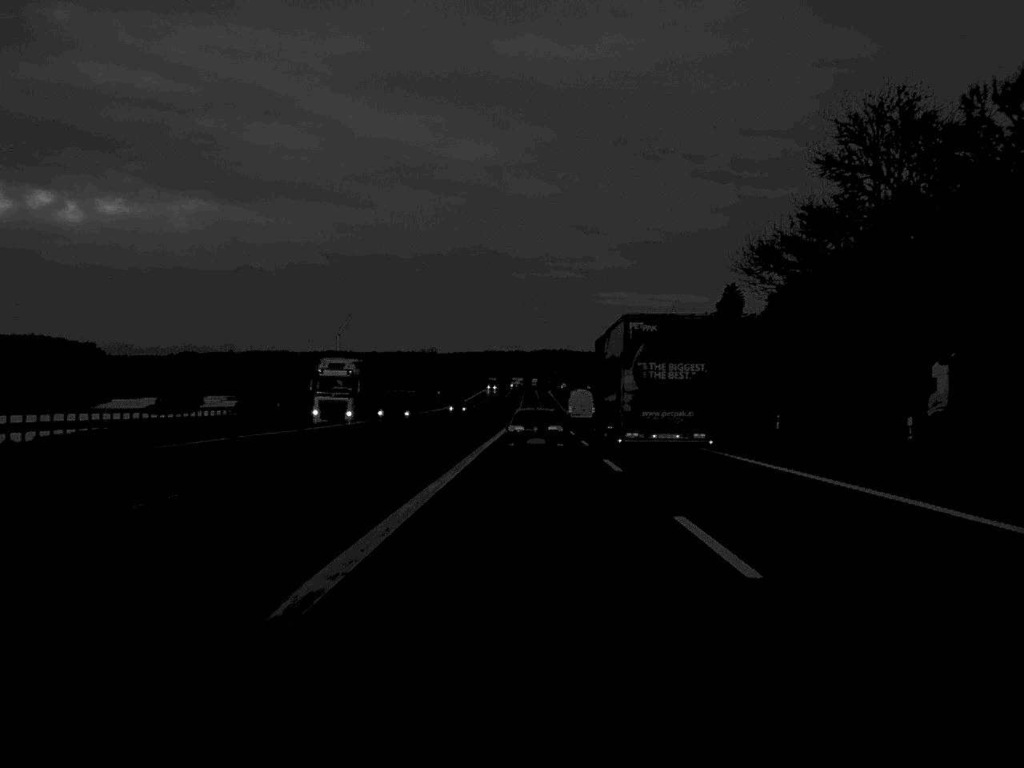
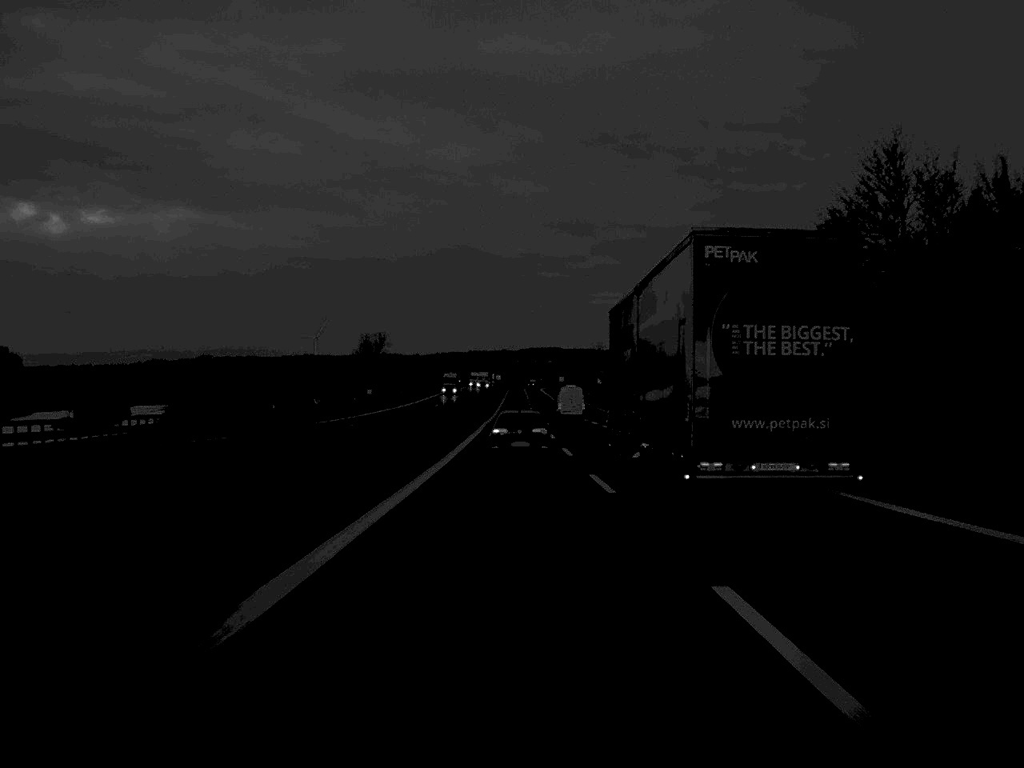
(+0.9, +96.8) m; +1°
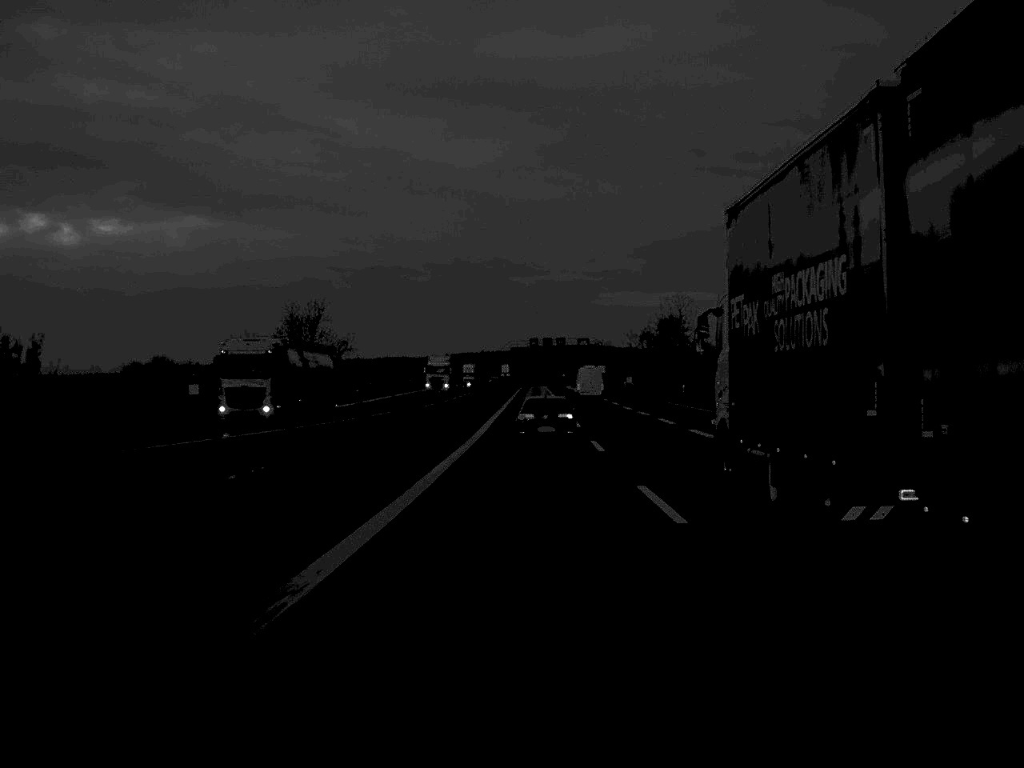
(-0.8, +94.8) m; -1°
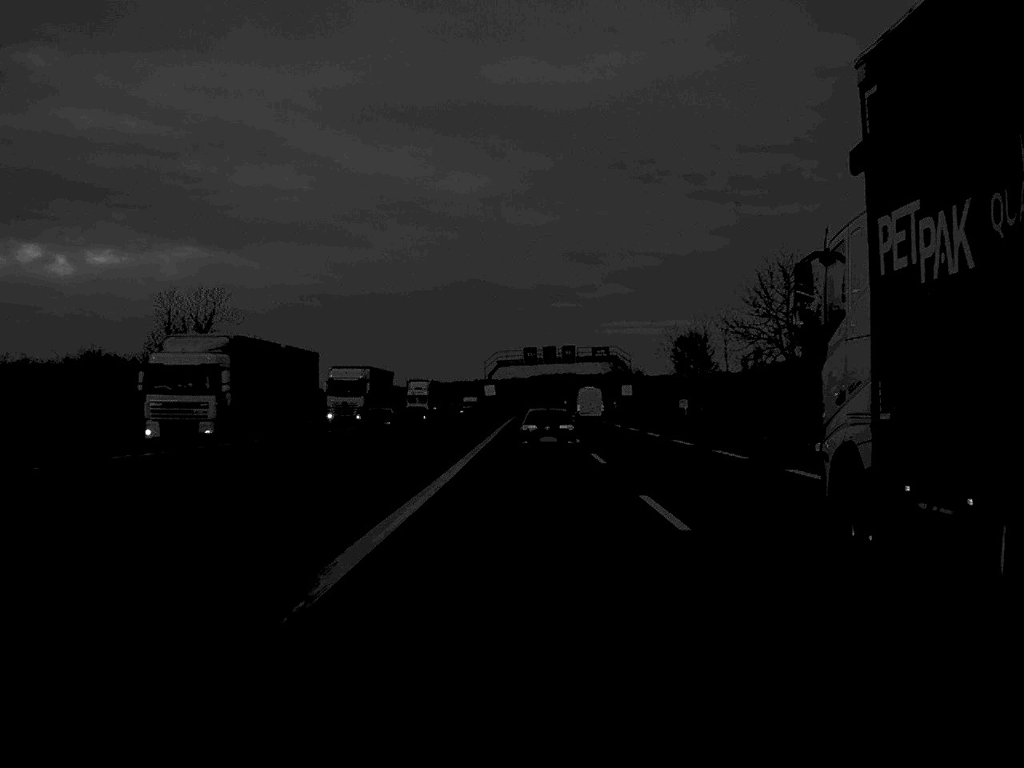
(+0.2, +53.3) m; 0°
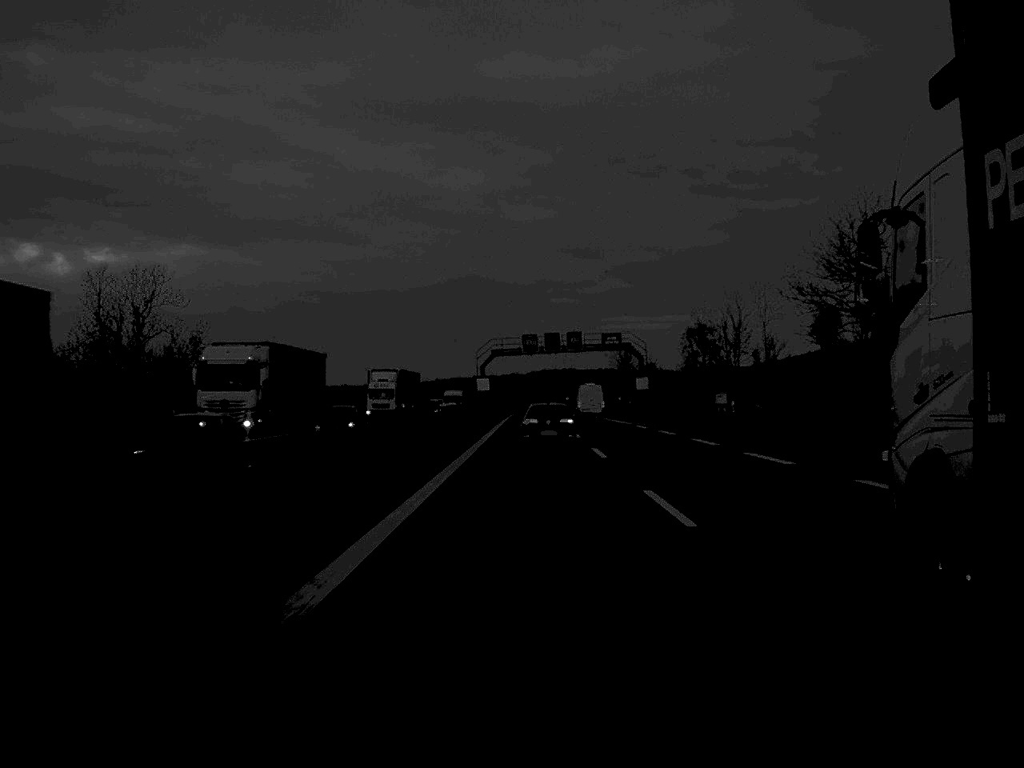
(0.0, +17.8) m; 0°
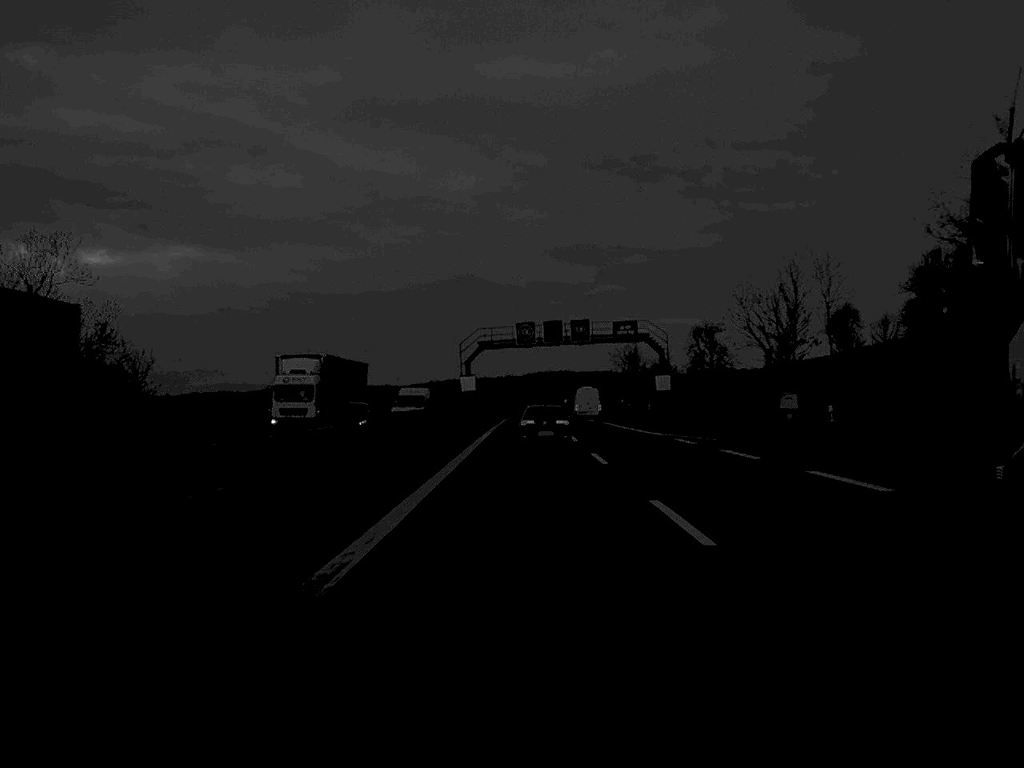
(0.0, +19.9) m; 0°
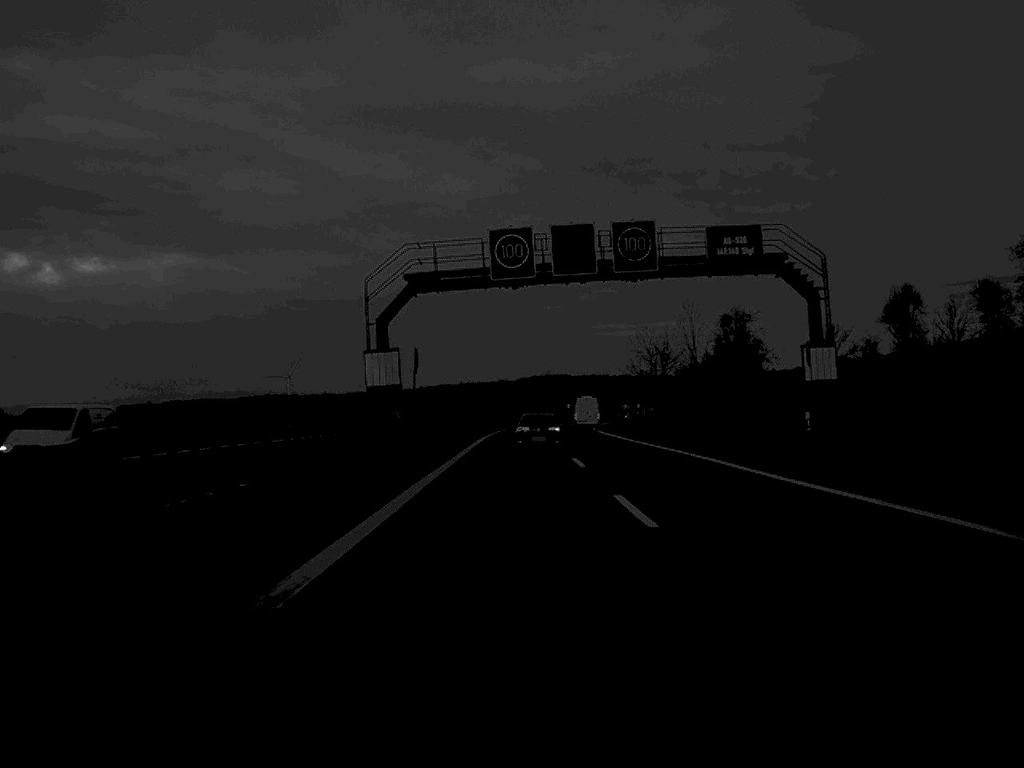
(+0.2, +49.8) m; 0°
